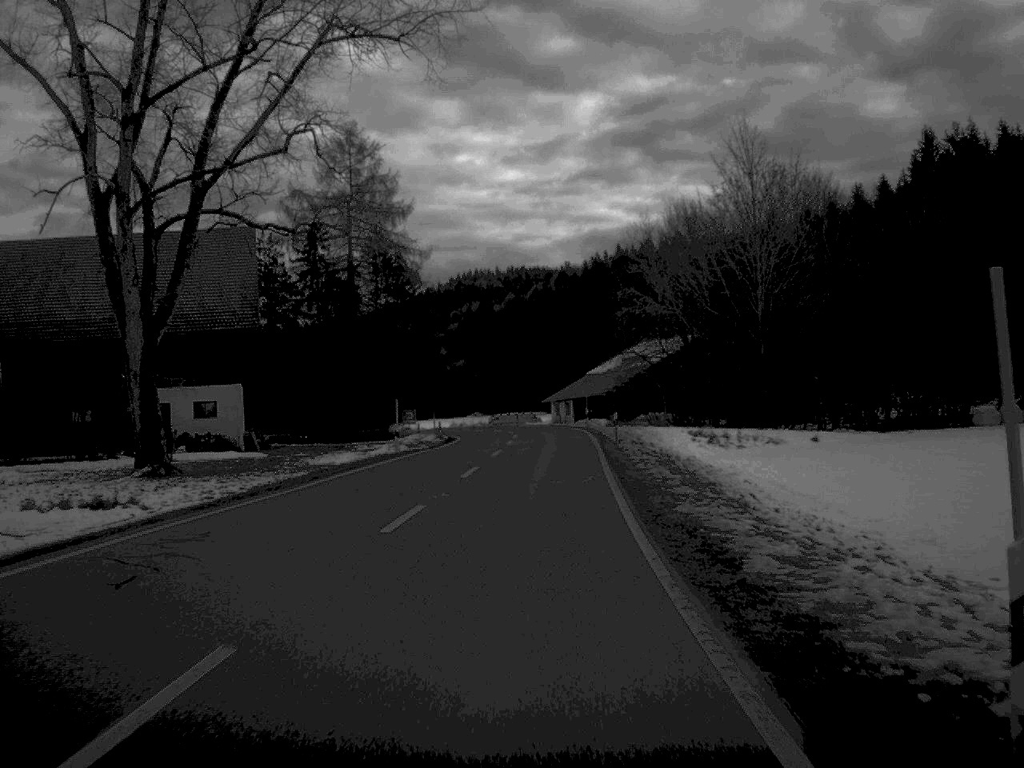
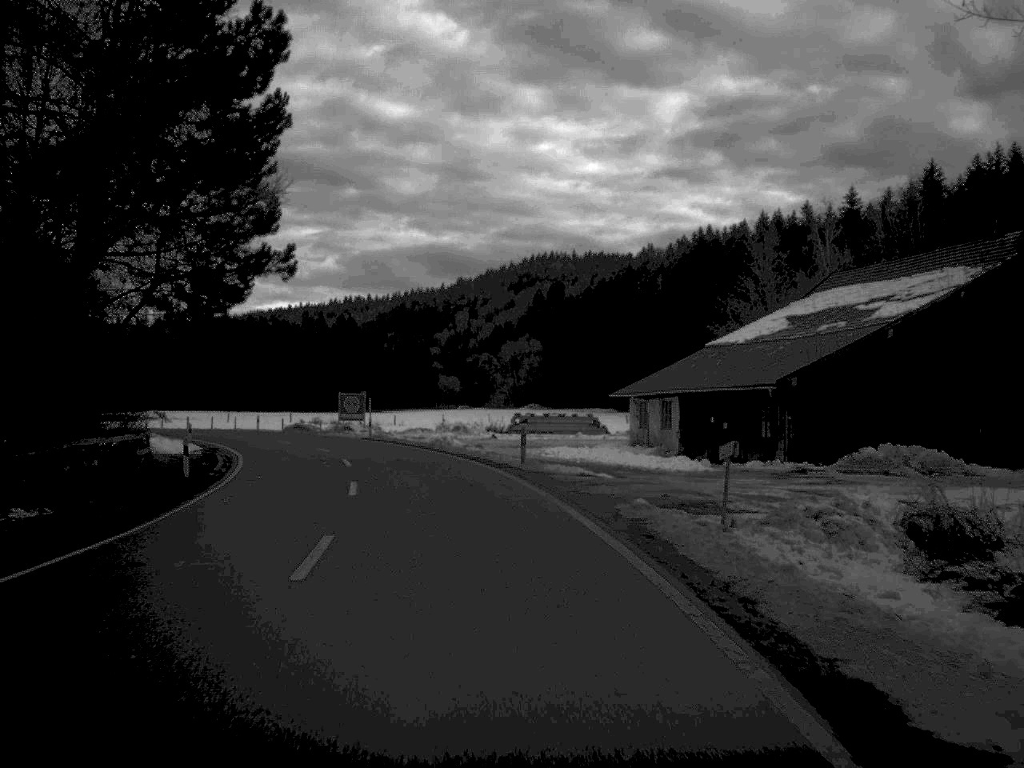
(+0.7, +71.8) m; -4°
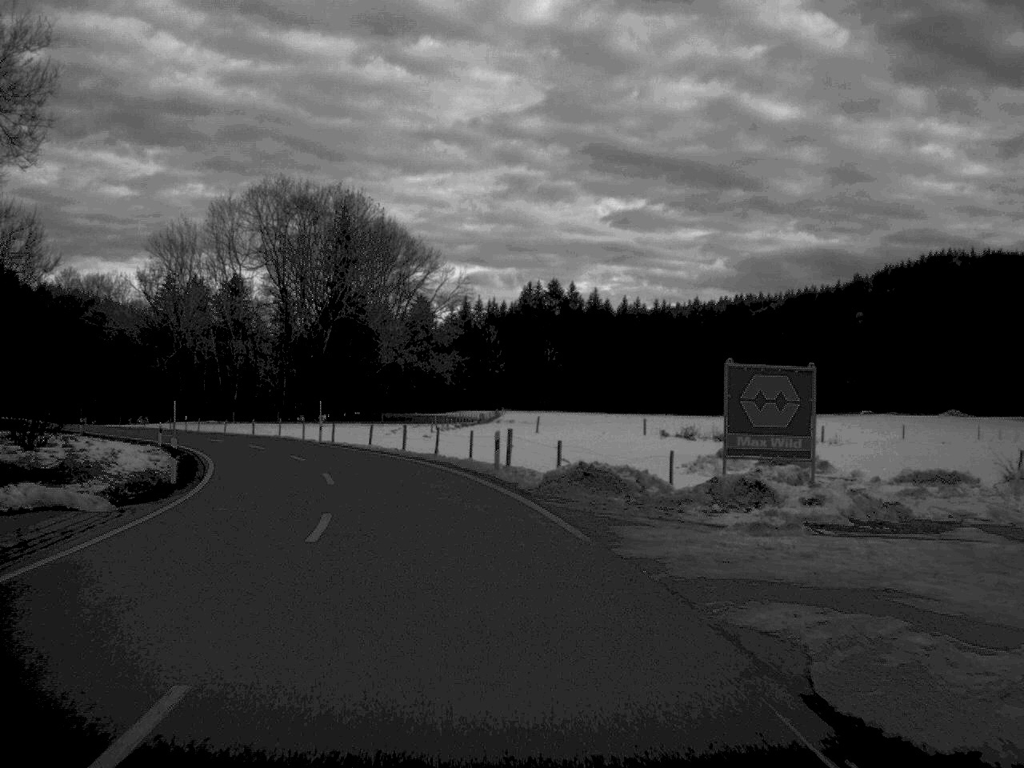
(-7.8, +53.9) m; -18°
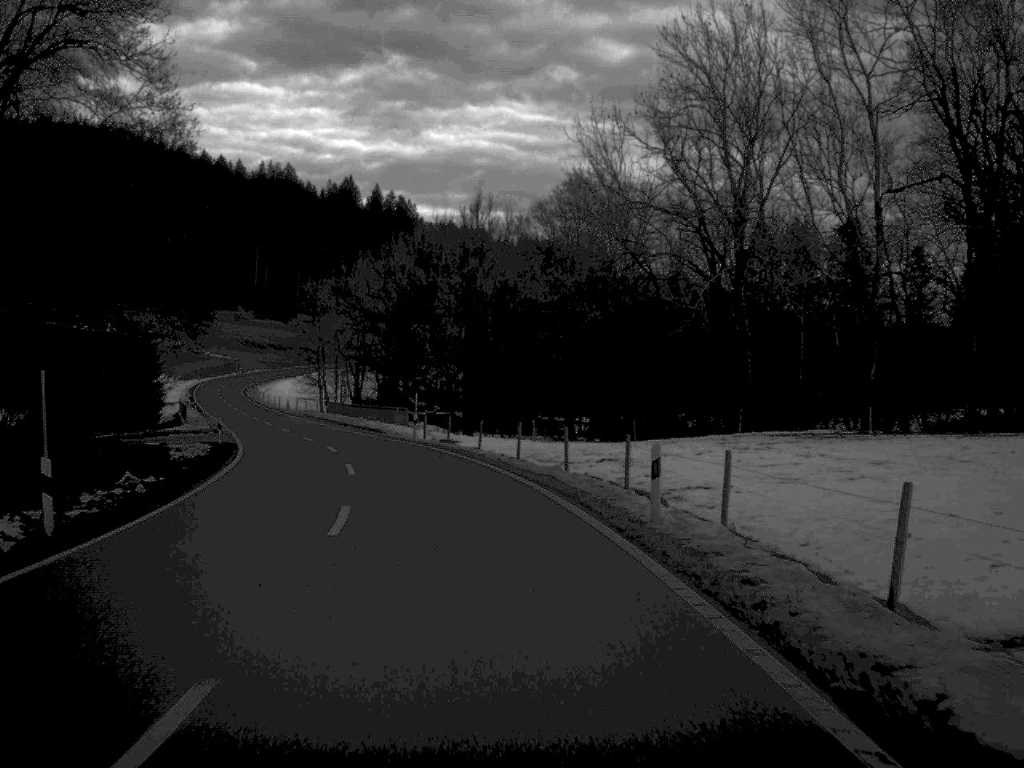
(-17.5, +71.7) m; -28°
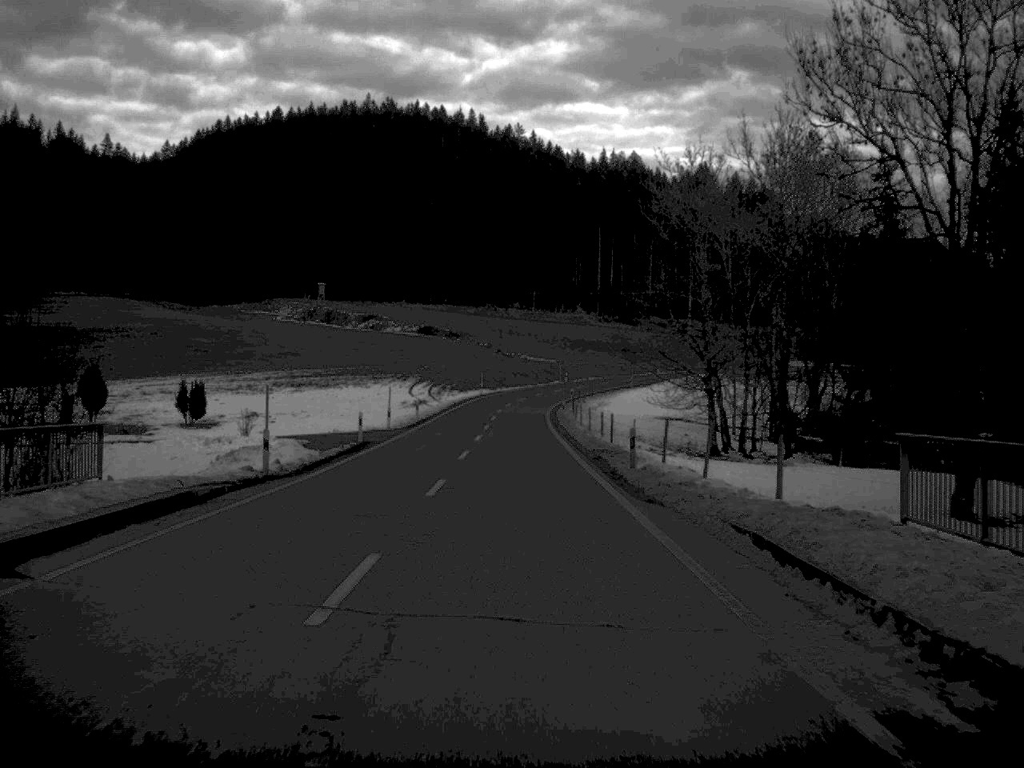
(-14.2, +78.3) m; -15°
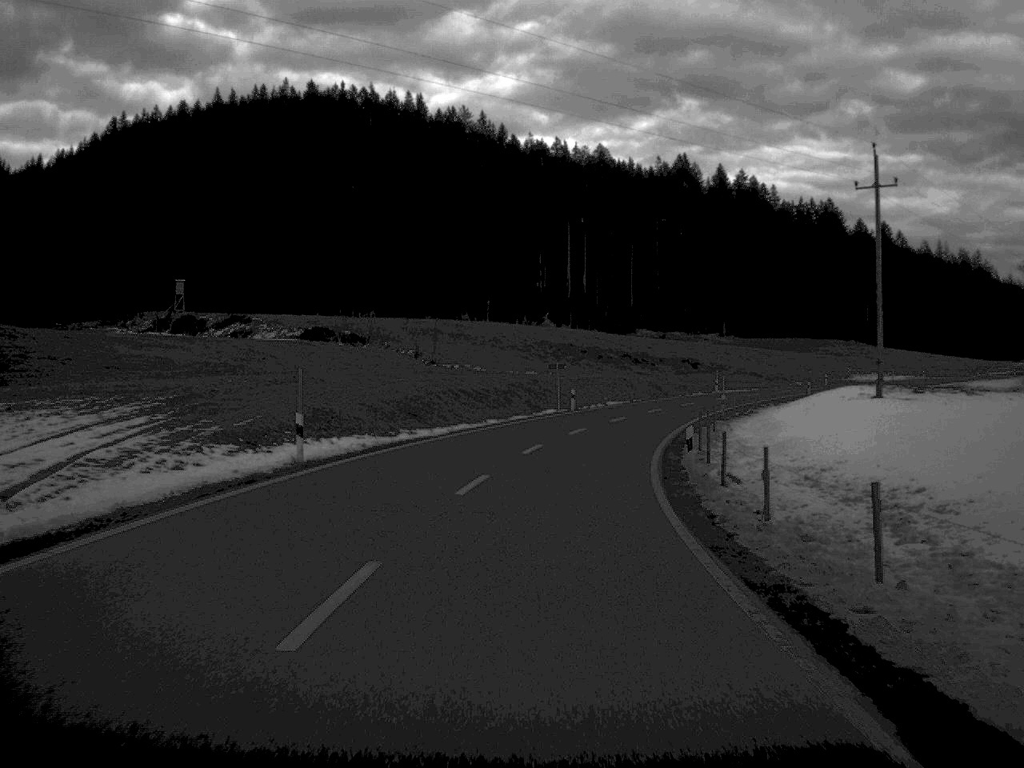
(-0.1, +82.3) m; +2°
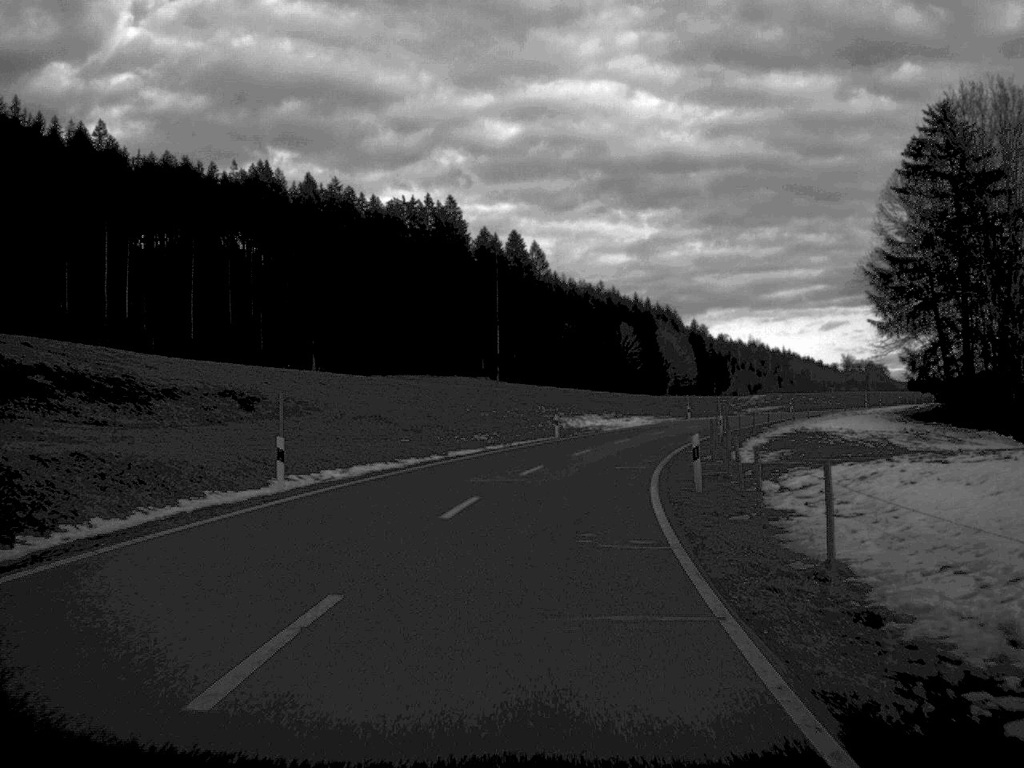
(+12.5, +80.1) m; +18°
